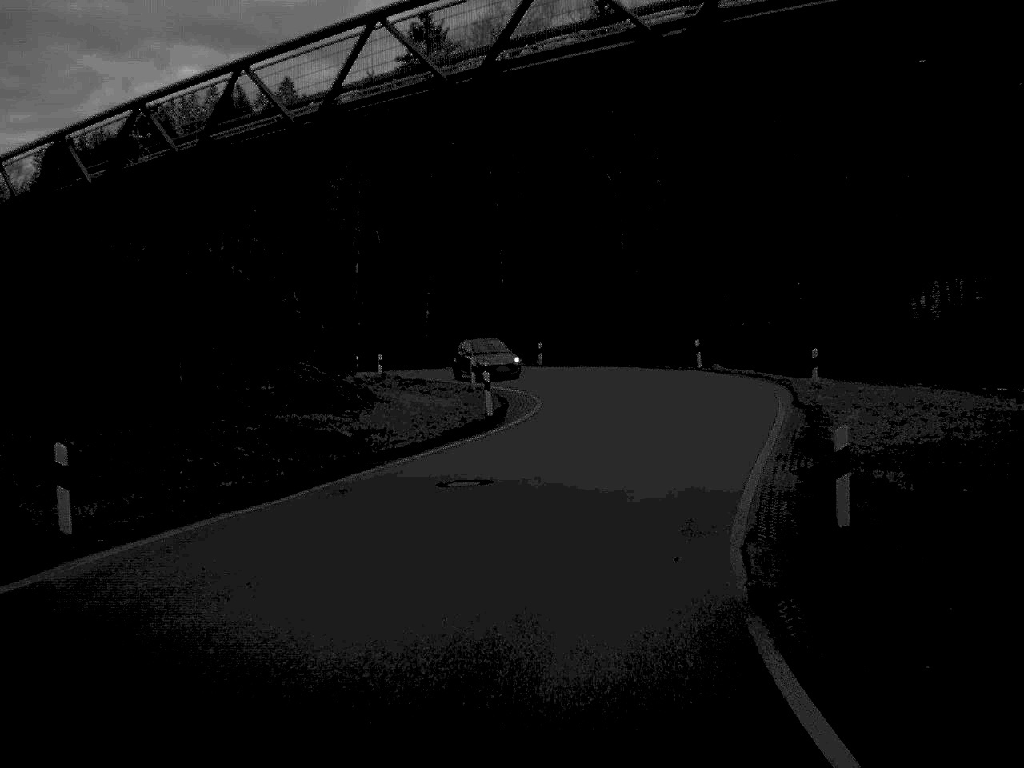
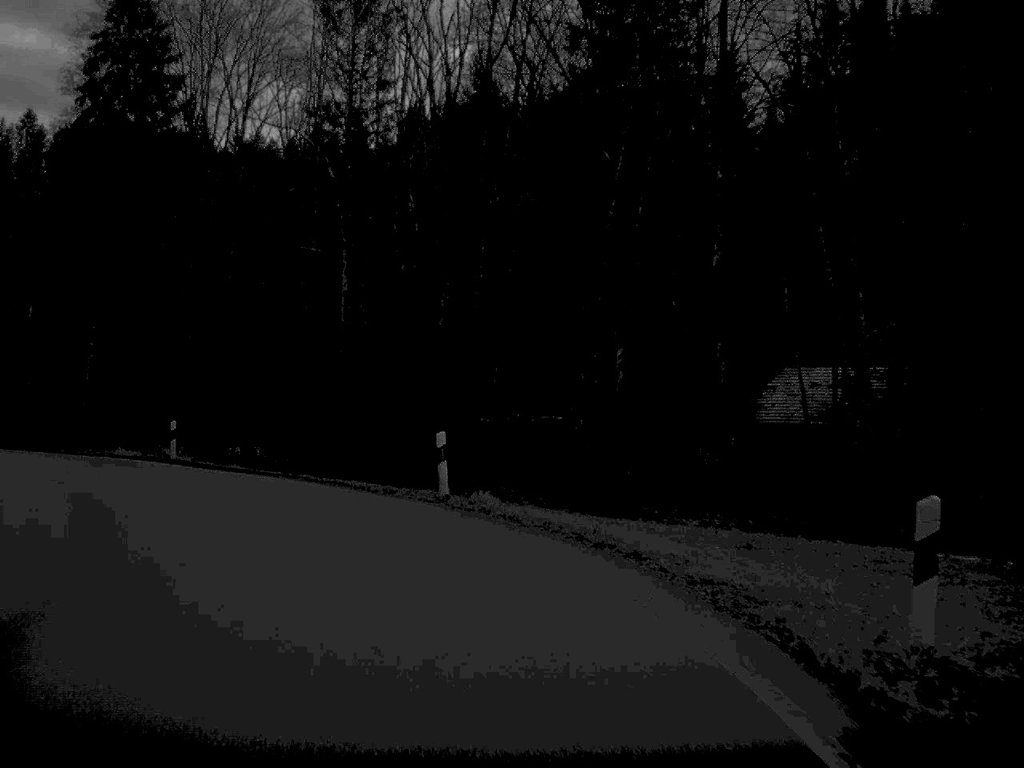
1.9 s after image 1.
(+3.3, +24.0) m; +10°
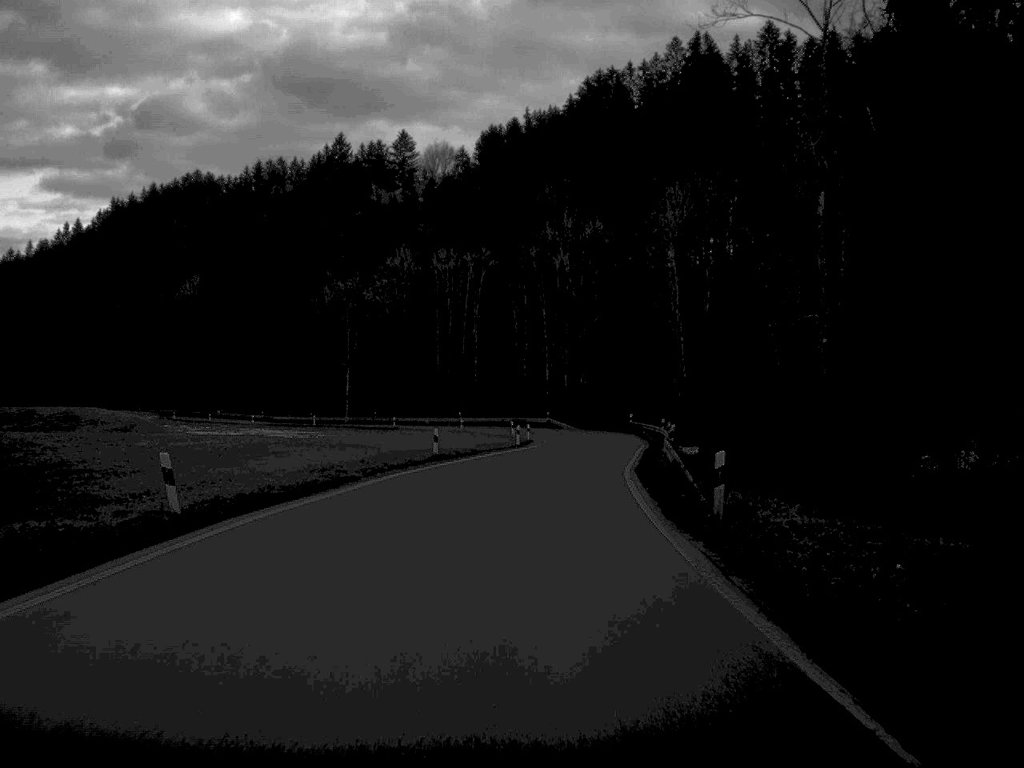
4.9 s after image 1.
(-16.4, +38.5) m; -33°
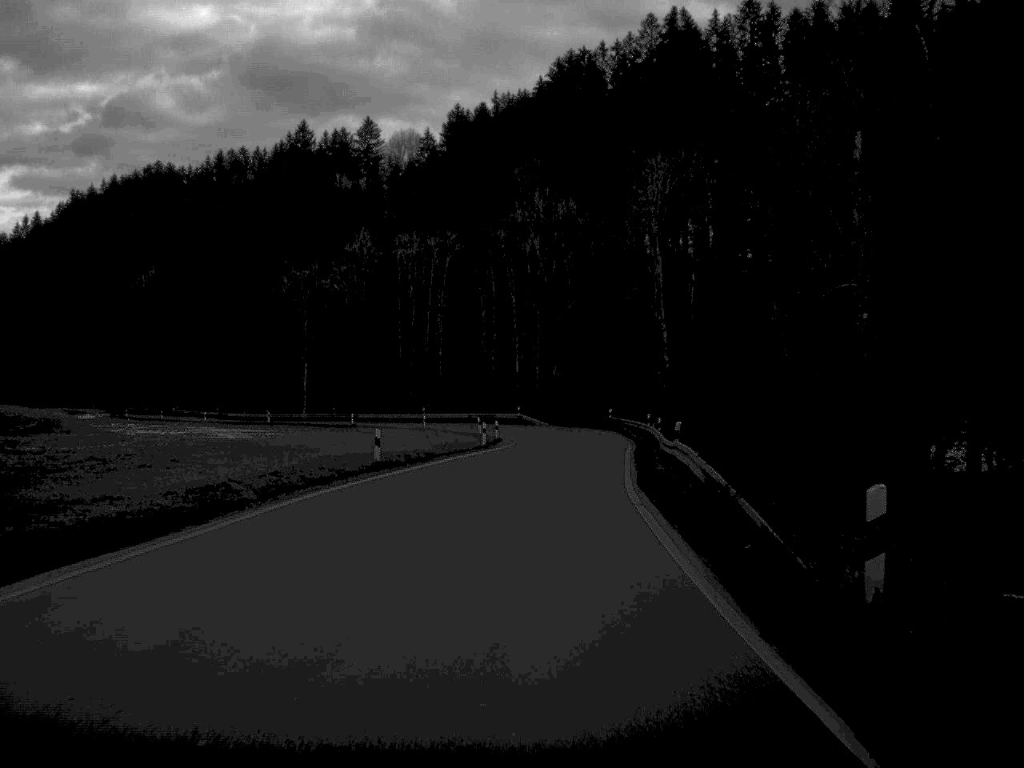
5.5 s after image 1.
(+0.1, +9.0) m; +1°
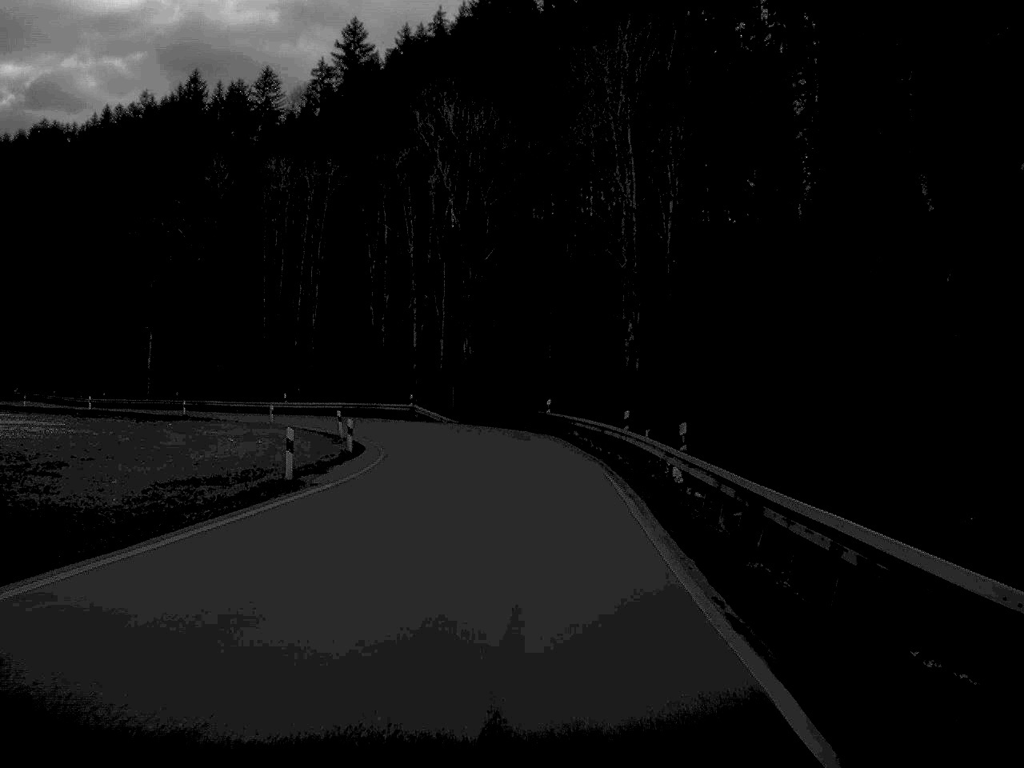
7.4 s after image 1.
(+1.1, +30.9) m; +4°
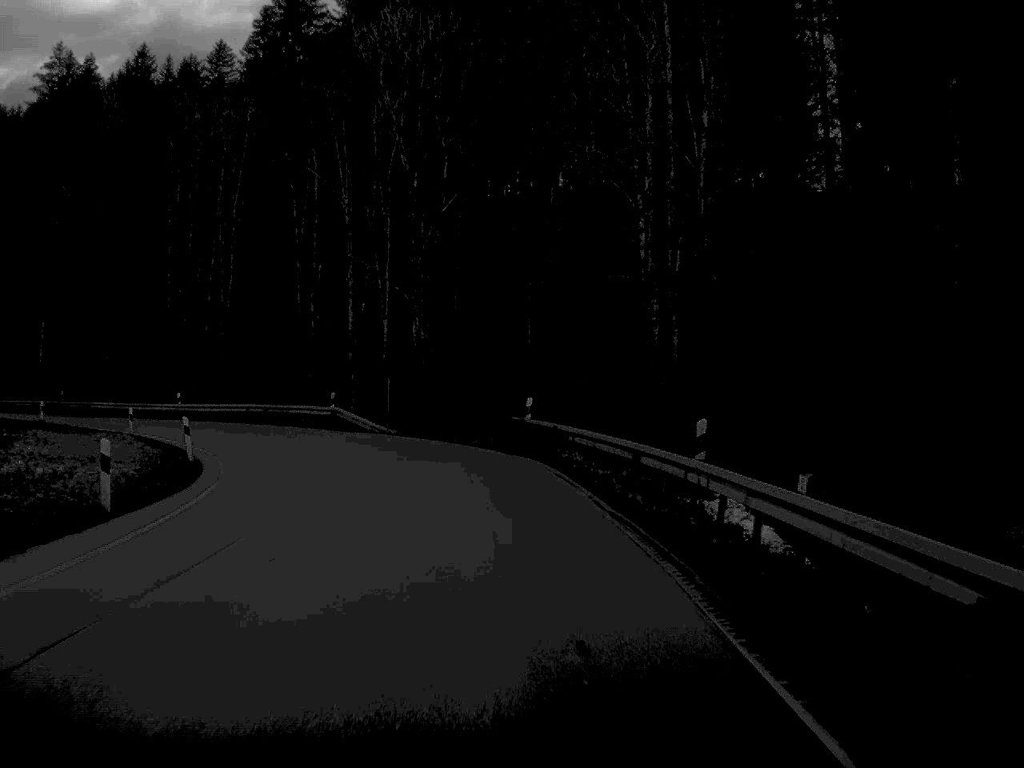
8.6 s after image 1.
(+0.3, +20.5) m; +1°
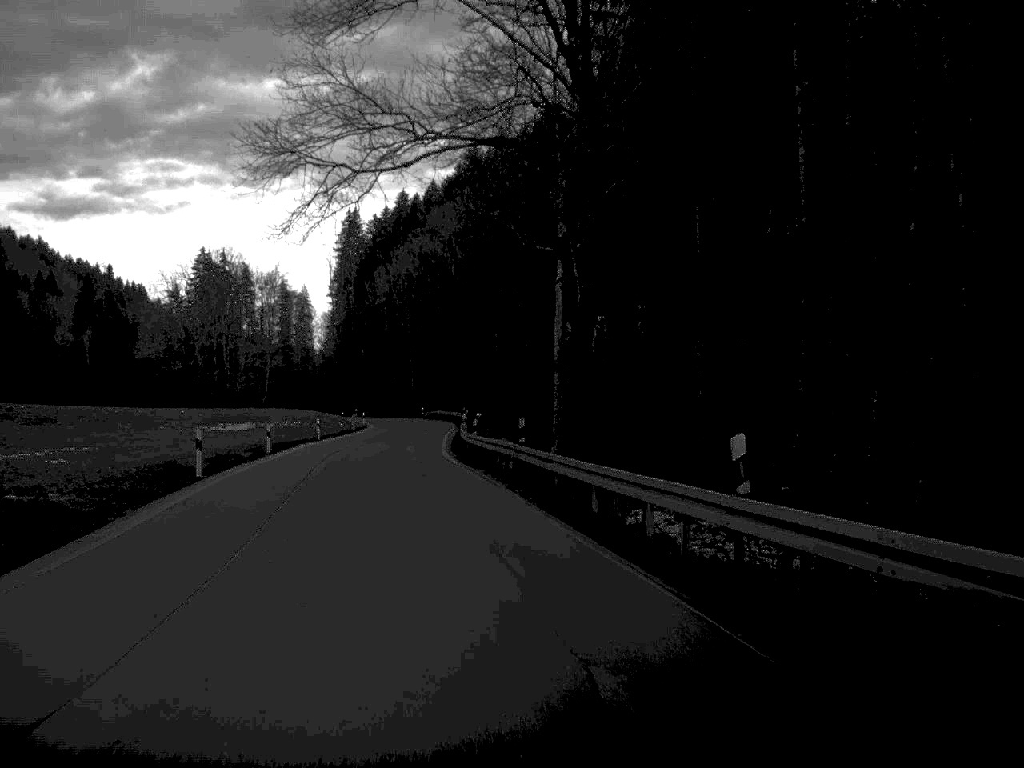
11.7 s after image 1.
(-11.9, +49.6) m; -34°
